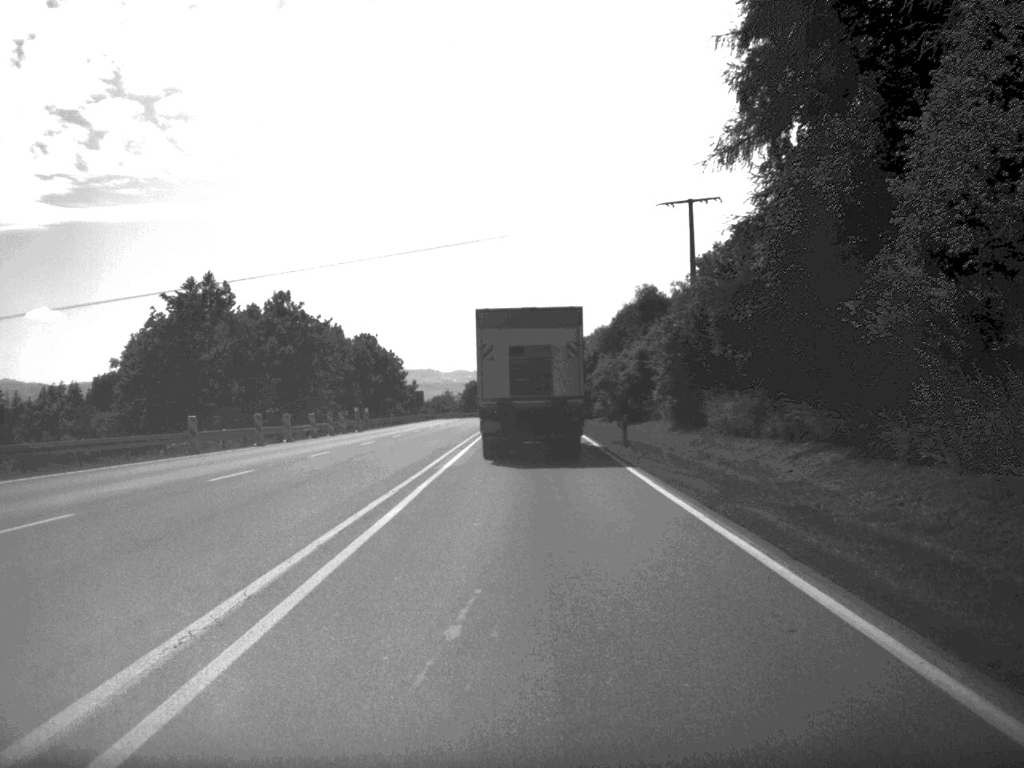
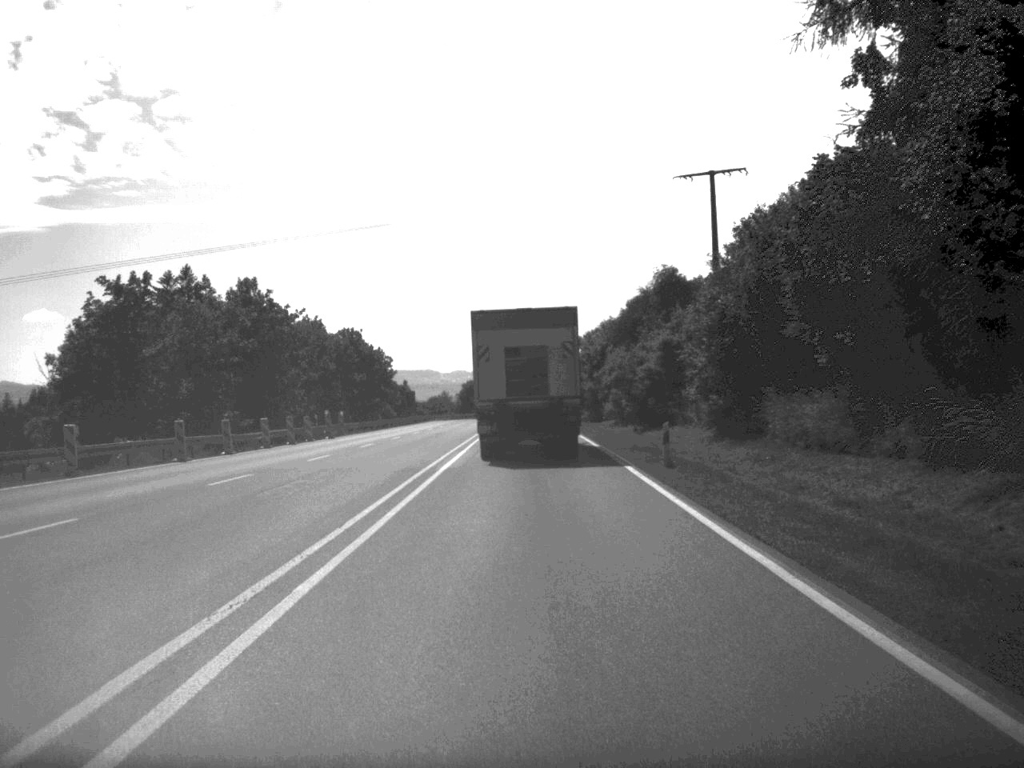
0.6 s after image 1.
(0.0, +11.7) m; 0°
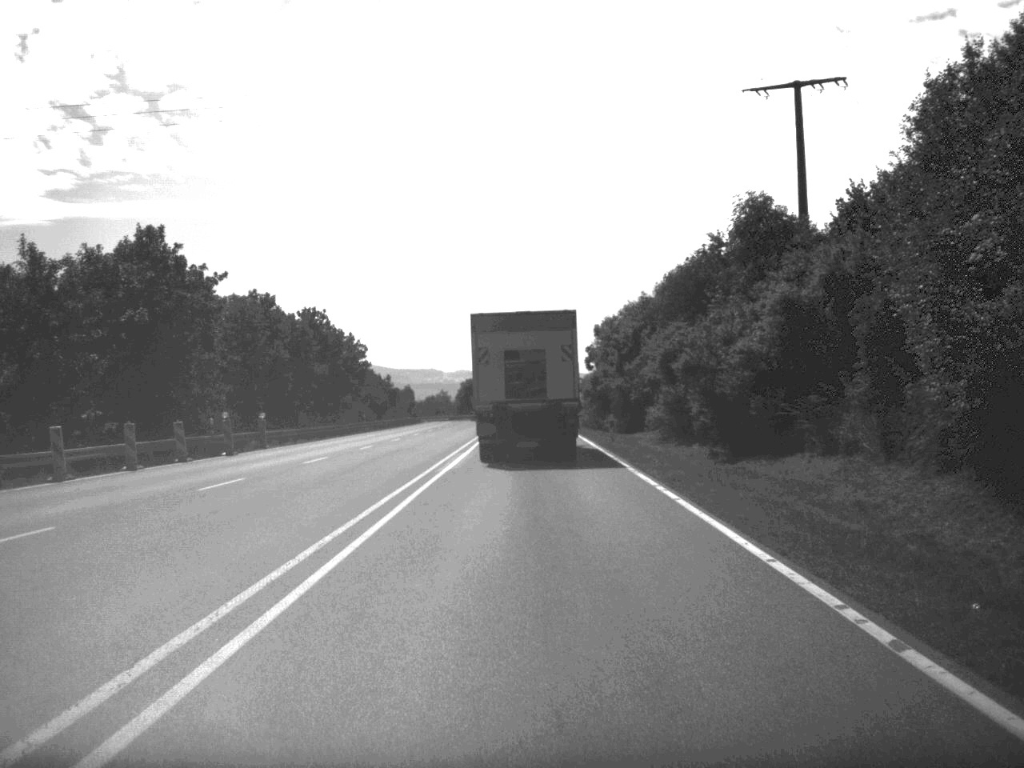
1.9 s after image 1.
(0.0, +24.4) m; 0°
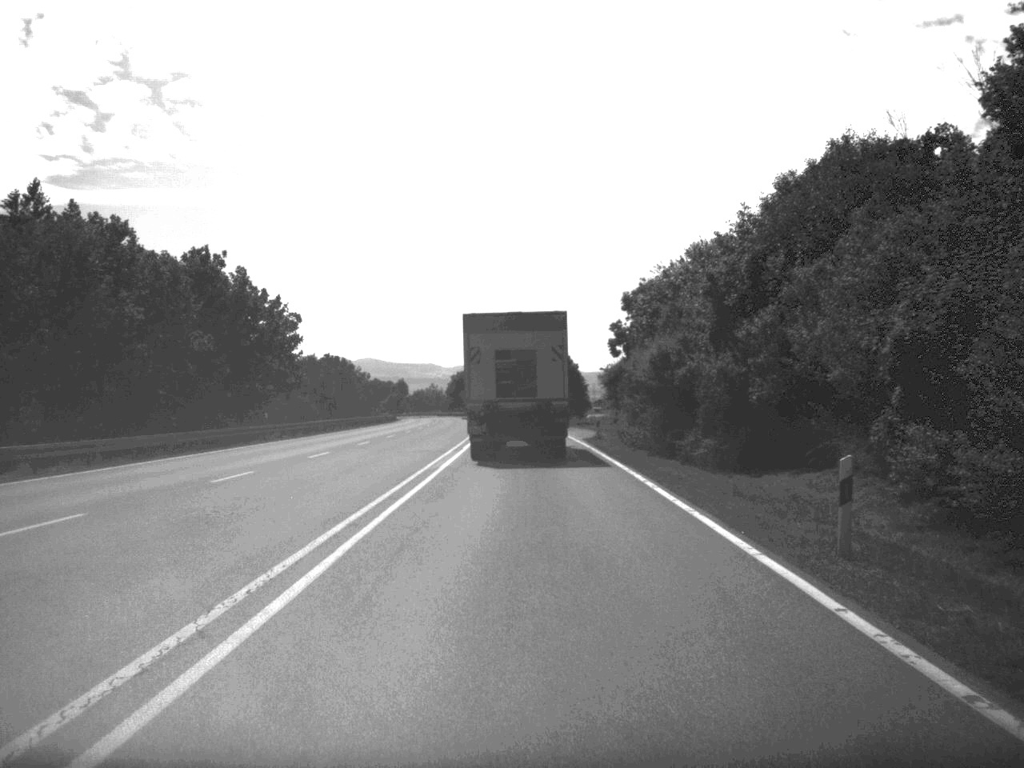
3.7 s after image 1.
(0.0, +34.0) m; 0°
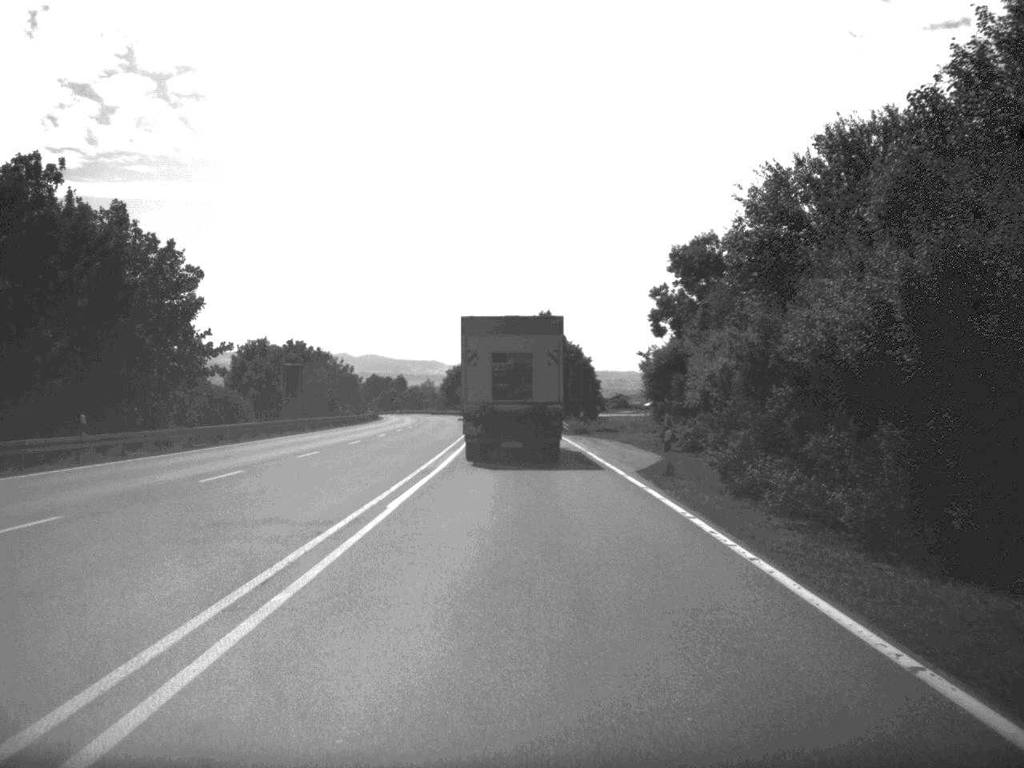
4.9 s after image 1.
(0.0, +24.4) m; 0°
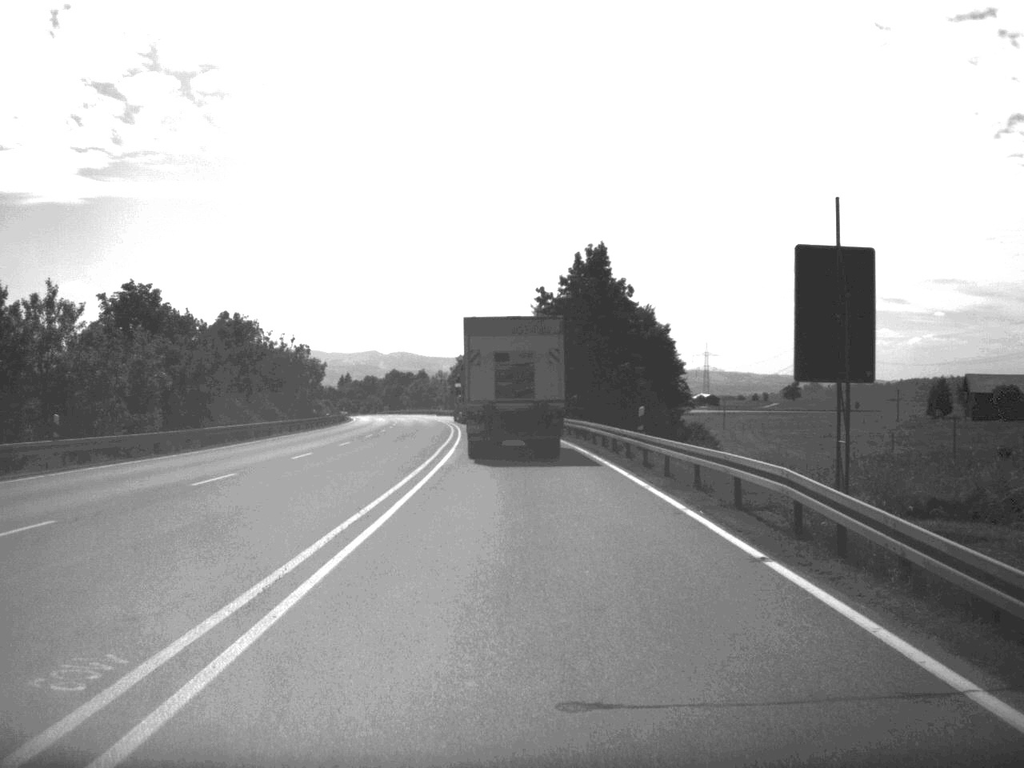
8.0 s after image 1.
(-0.8, +59.6) m; -2°
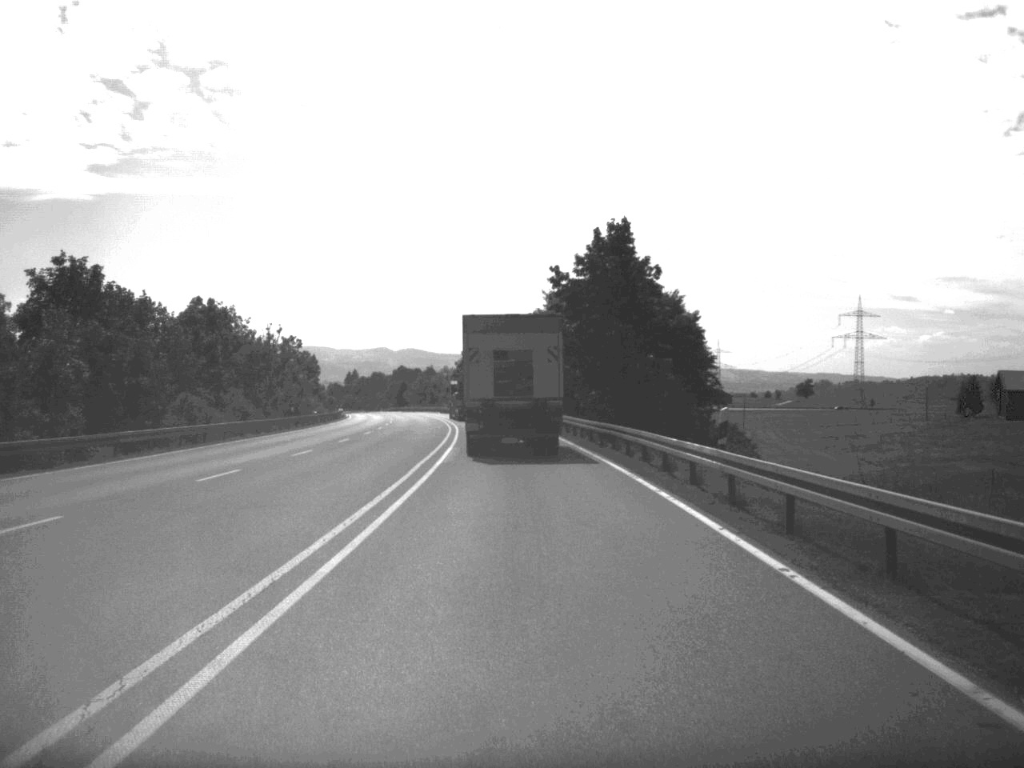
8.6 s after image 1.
(0.0, +11.4) m; 0°
